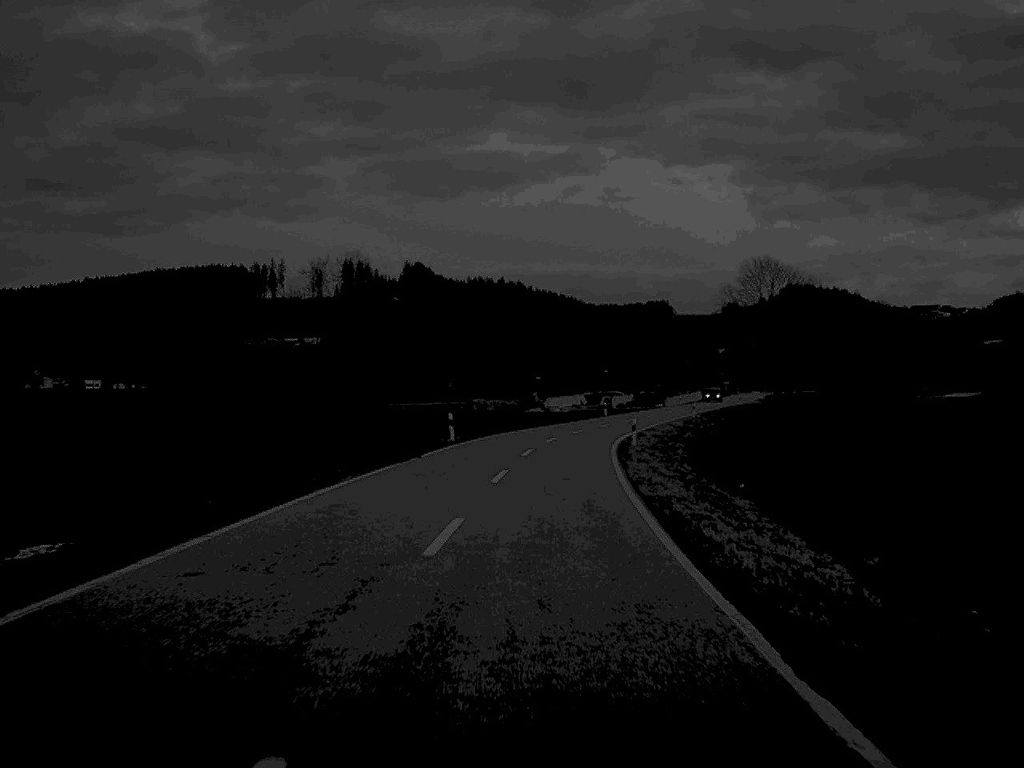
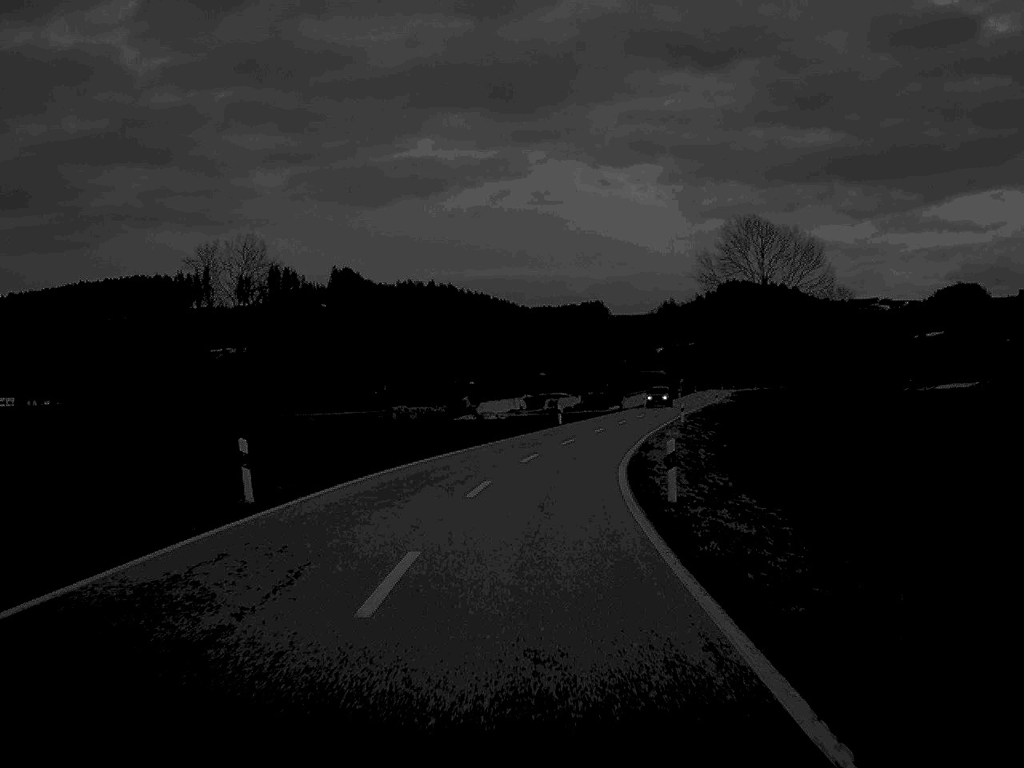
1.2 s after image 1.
(+0.6, +27.2) m; +3°
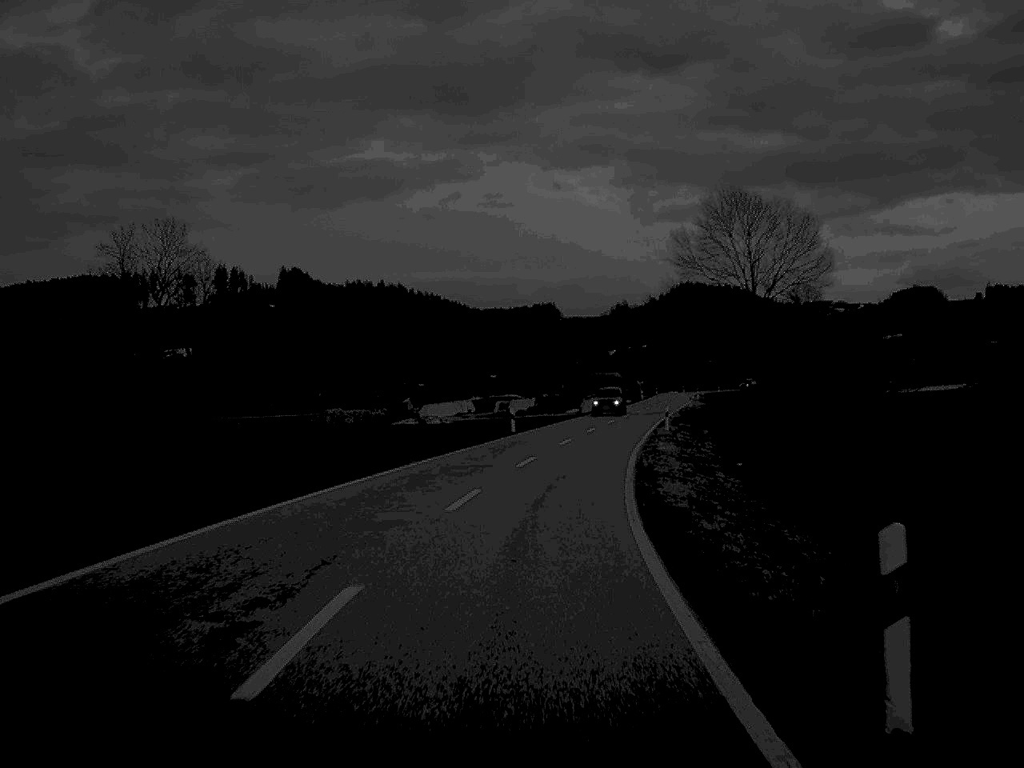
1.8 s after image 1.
(+0.3, +14.3) m; +2°
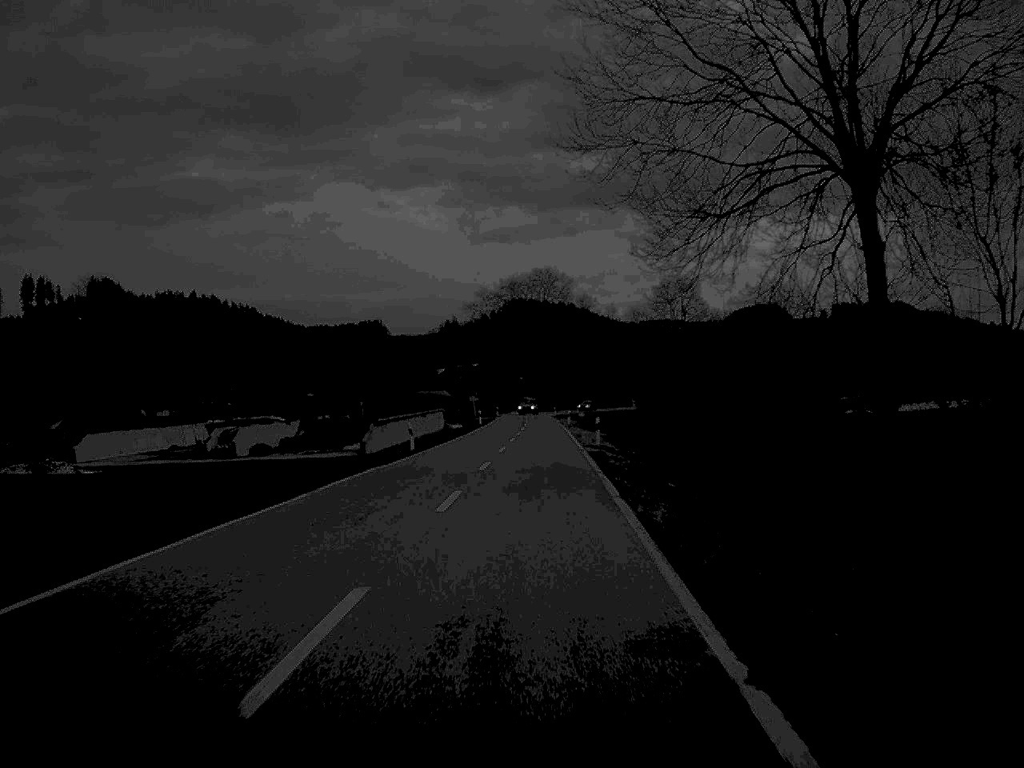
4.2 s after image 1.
(+4.6, +58.2) m; +8°
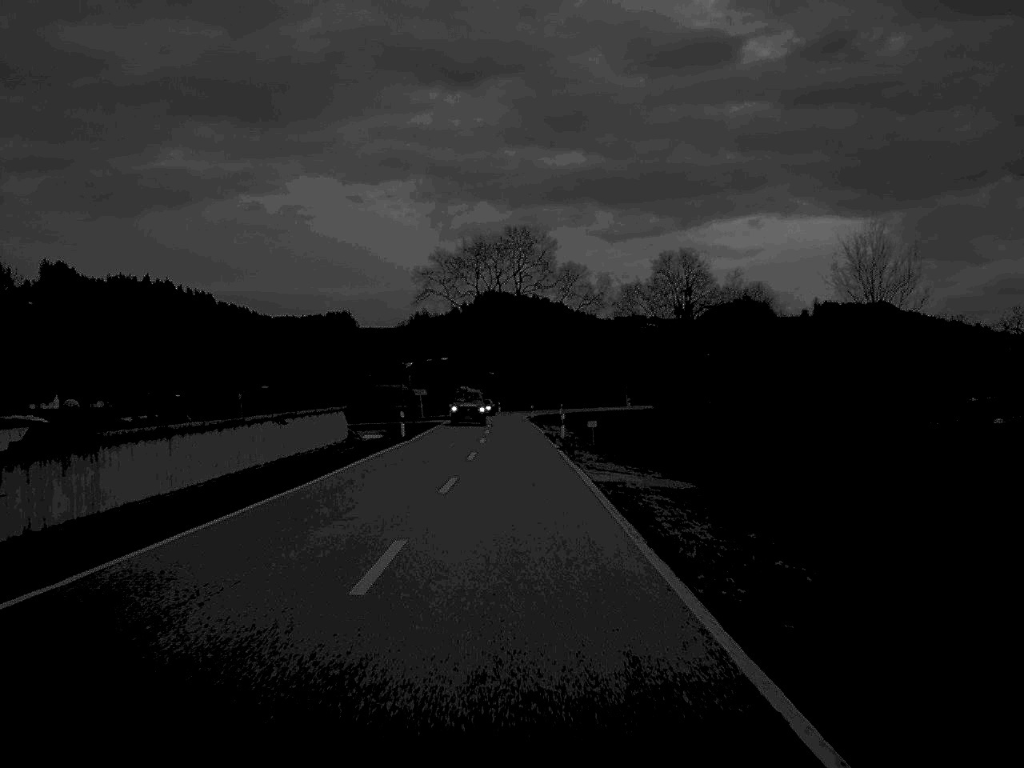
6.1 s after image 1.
(+0.5, +42.9) m; +1°
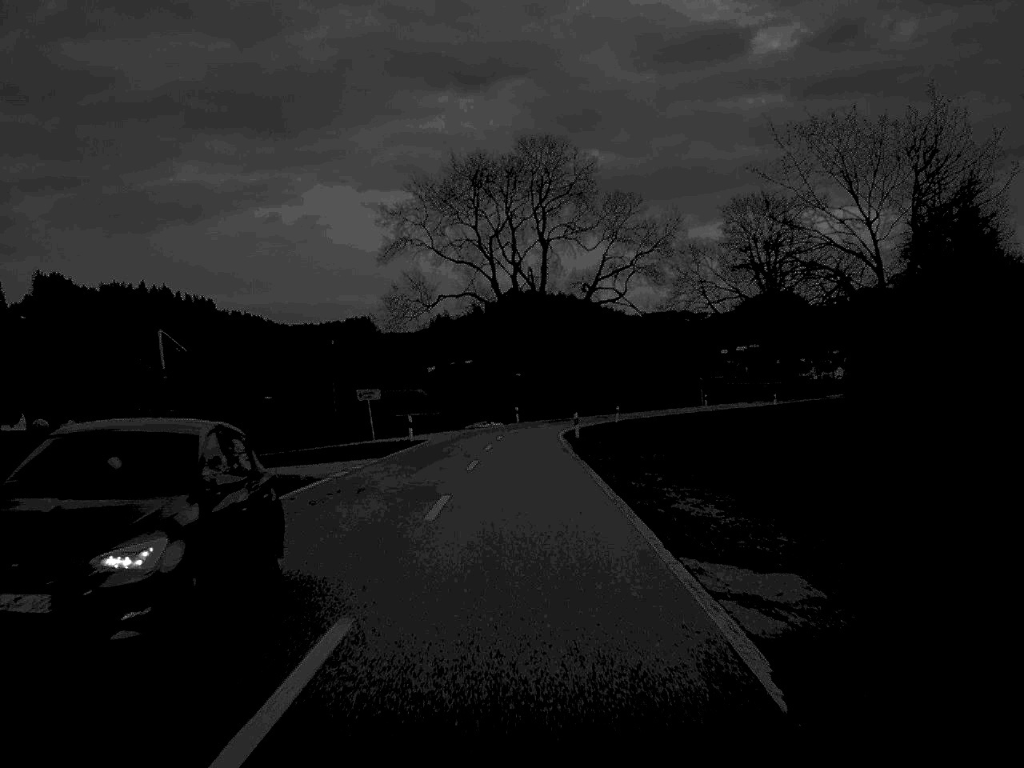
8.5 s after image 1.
(-0.4, +52.2) m; -1°
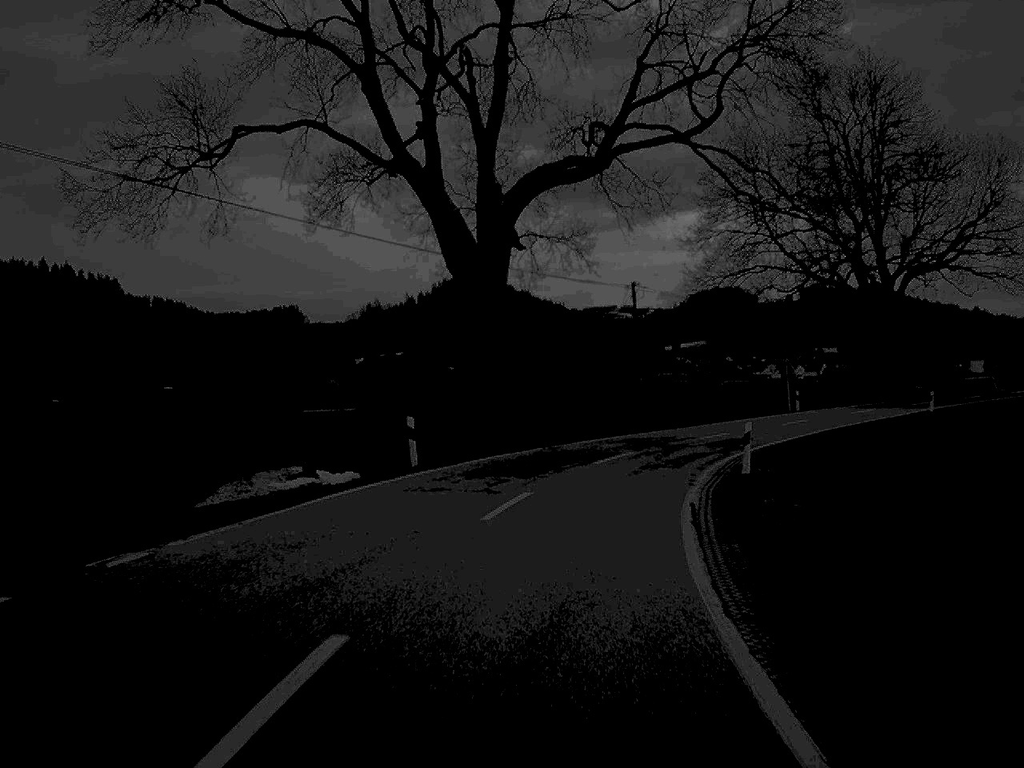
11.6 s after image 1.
(+0.4, +58.9) m; +3°
